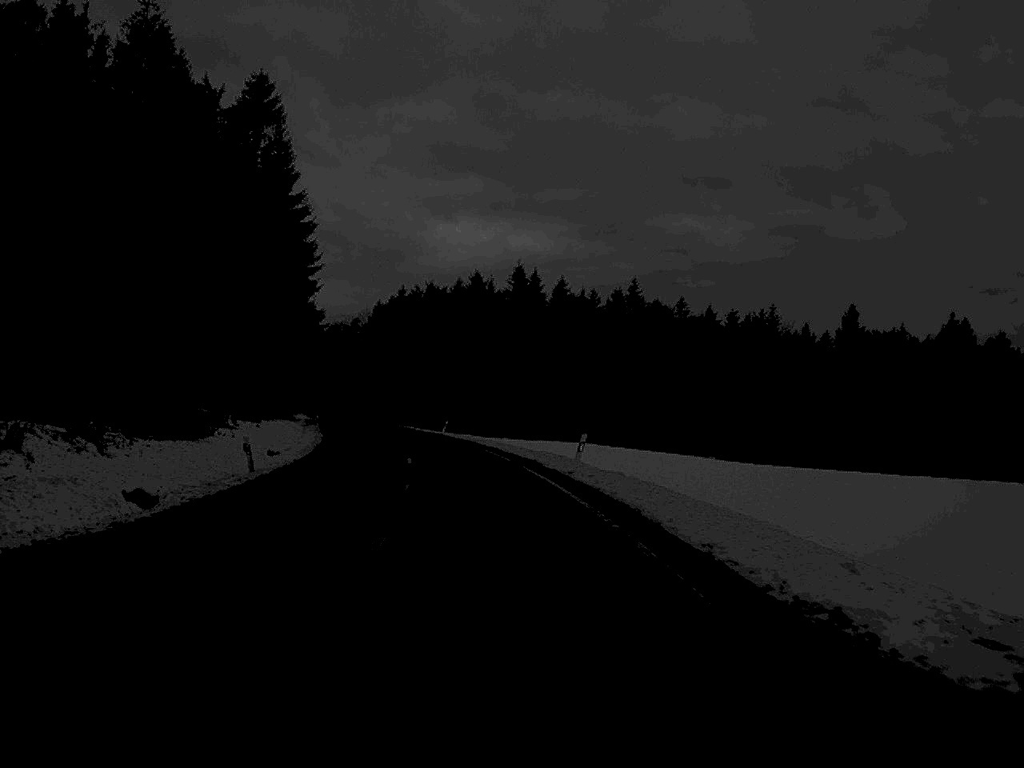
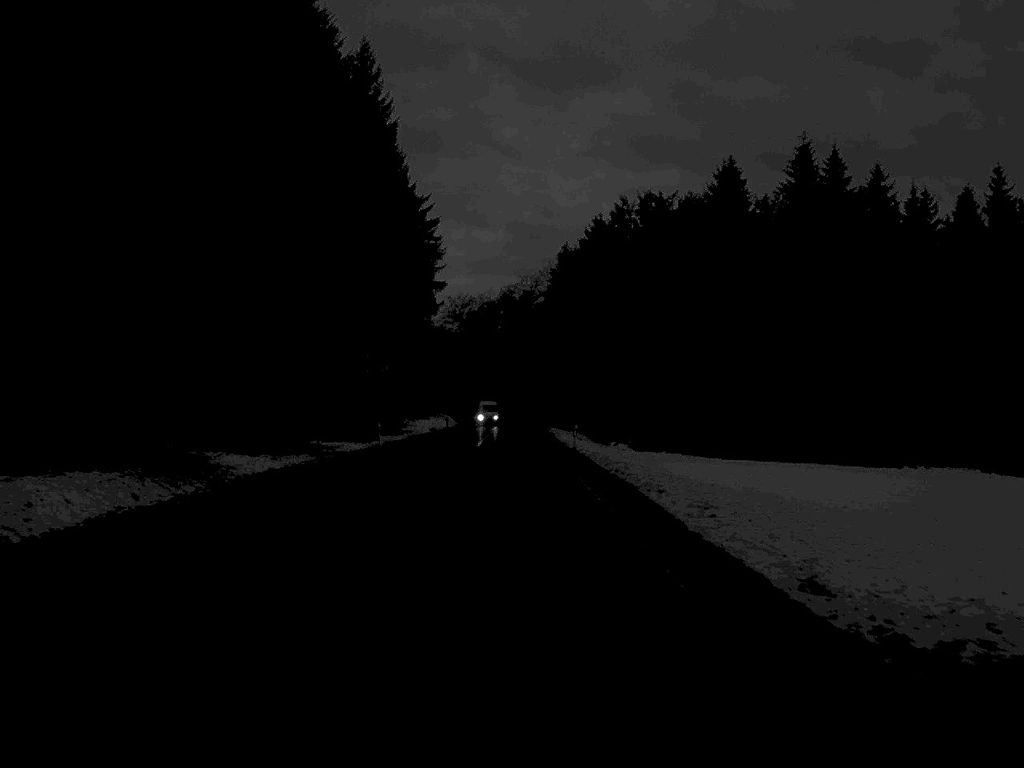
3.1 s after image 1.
(-7.3, +76.9) m; -9°
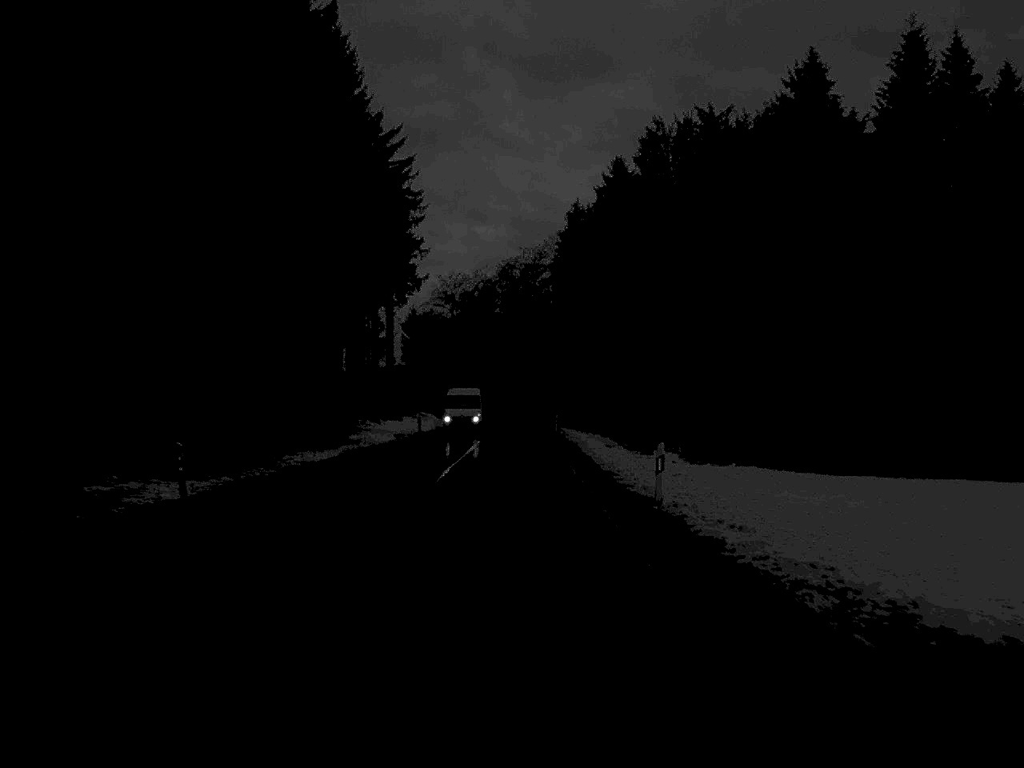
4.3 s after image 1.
(-0.1, +28.8) m; 0°
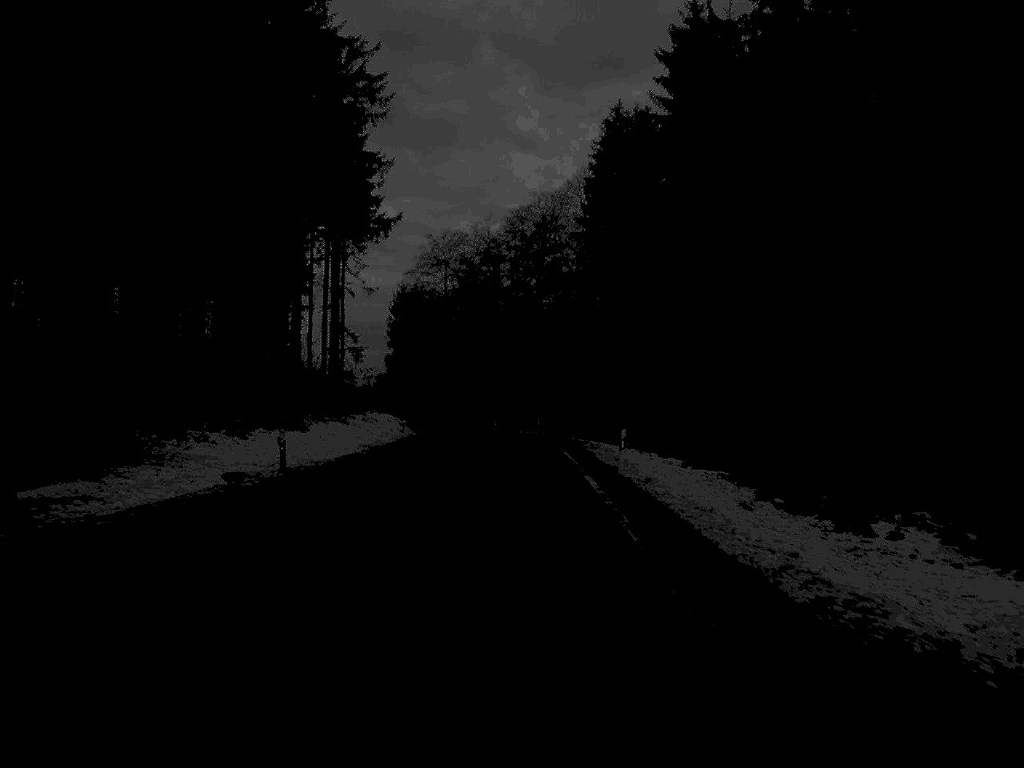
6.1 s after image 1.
(-0.2, +41.1) m; -1°
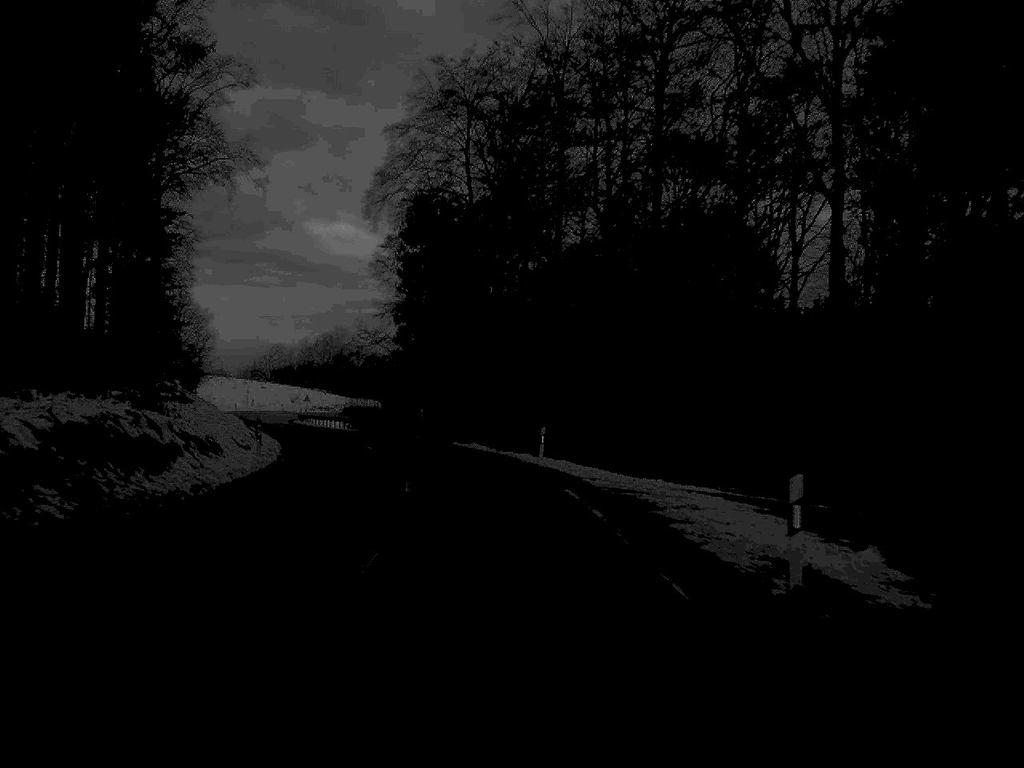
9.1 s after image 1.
(-0.6, +67.5) m; -4°
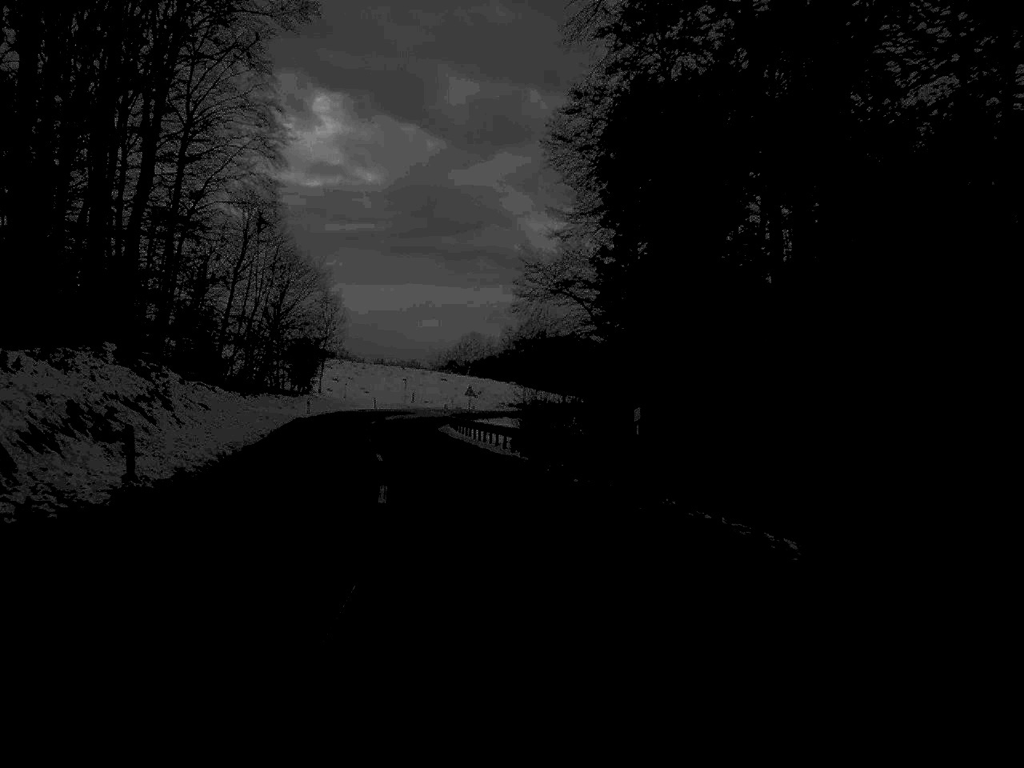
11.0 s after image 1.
(-3.1, +40.9) m; -10°
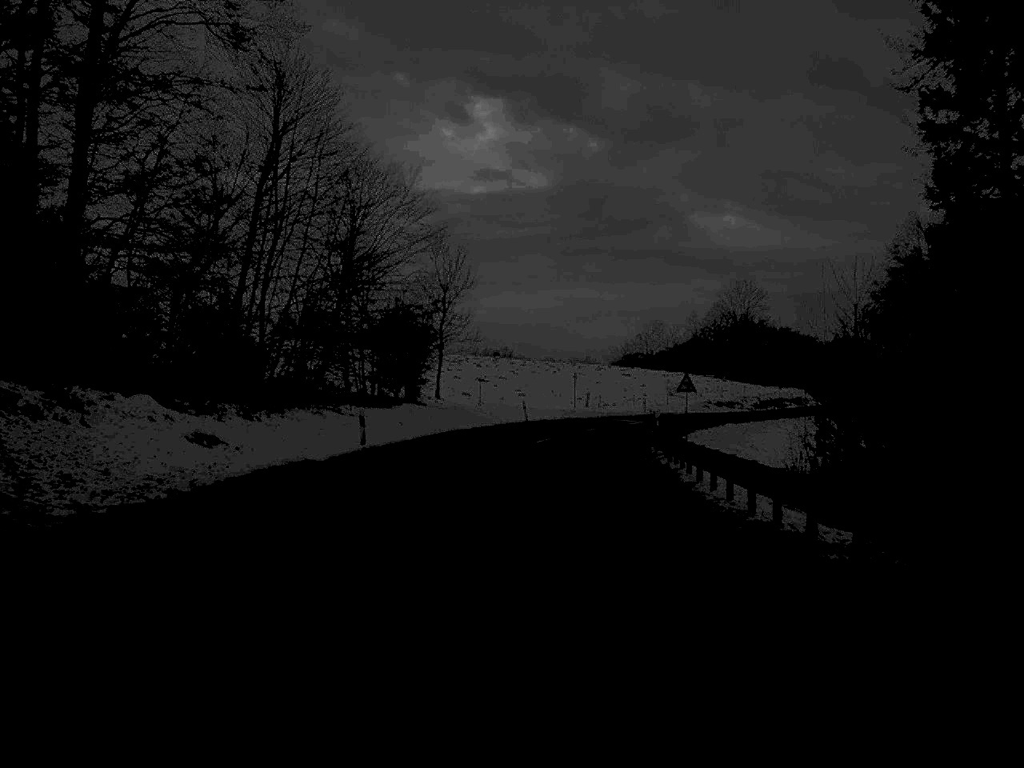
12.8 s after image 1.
(-3.0, +37.0) m; -7°
